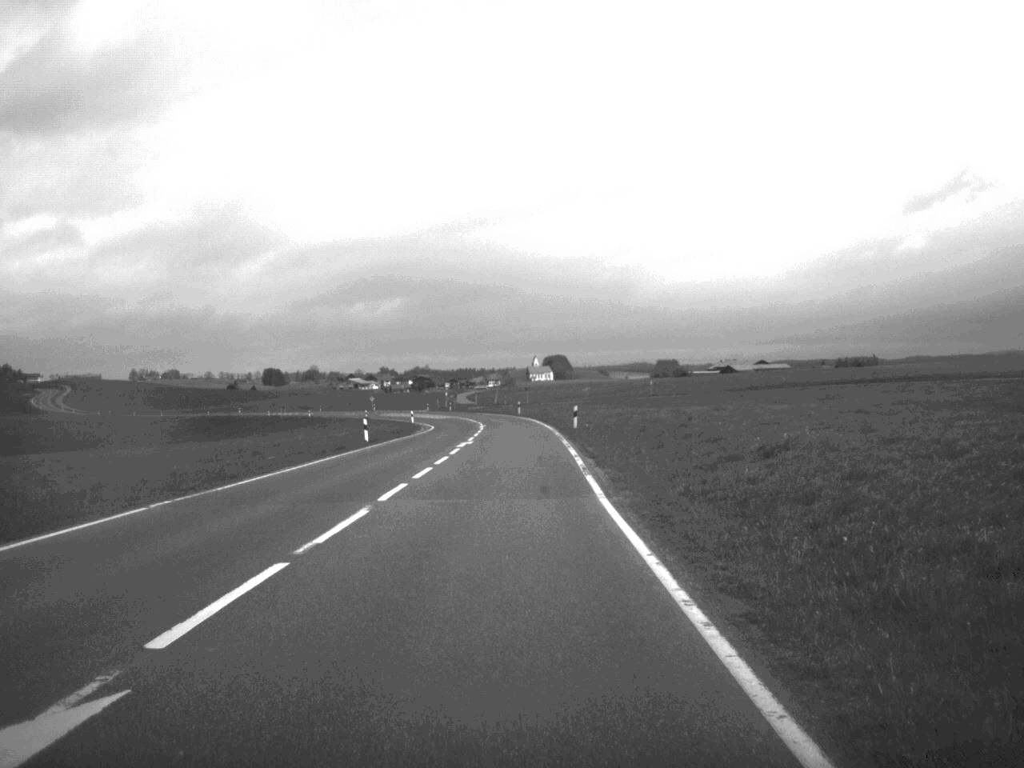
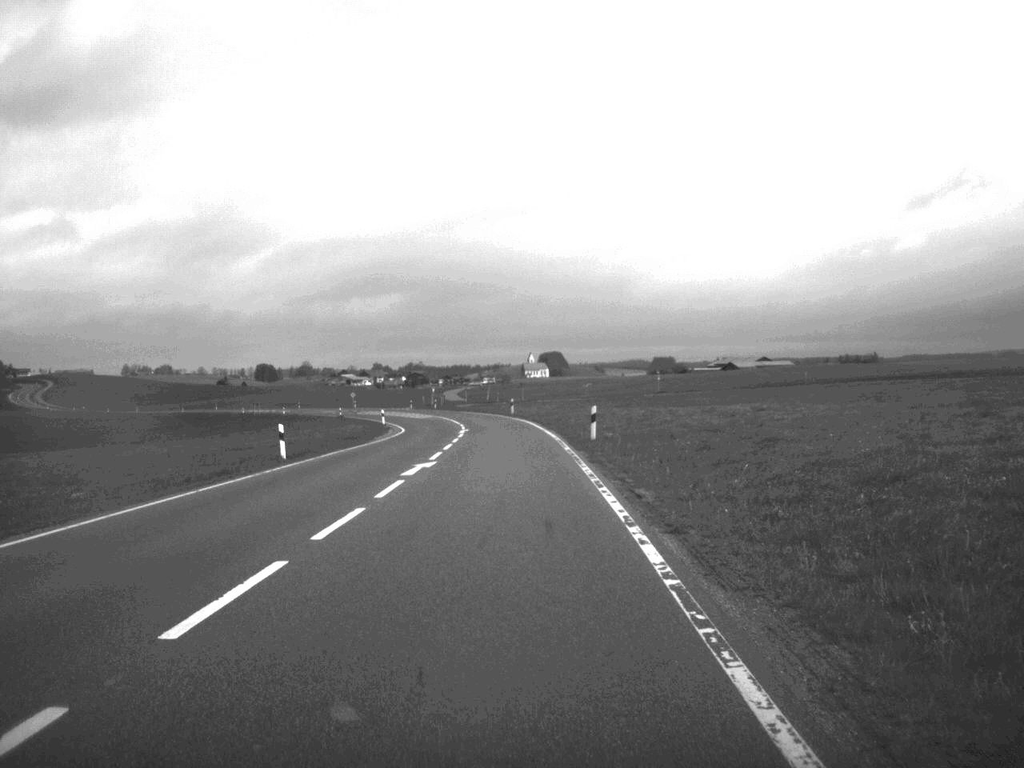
(0.0, +17.5) m; 0°
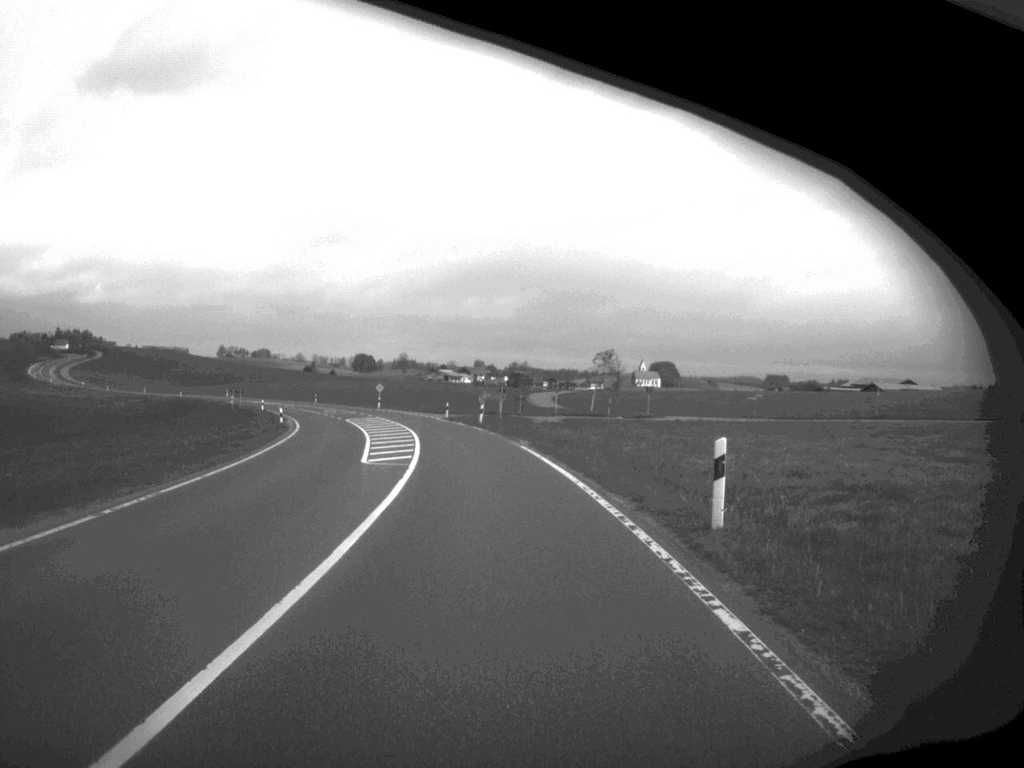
(-2.0, +70.7) m; -5°
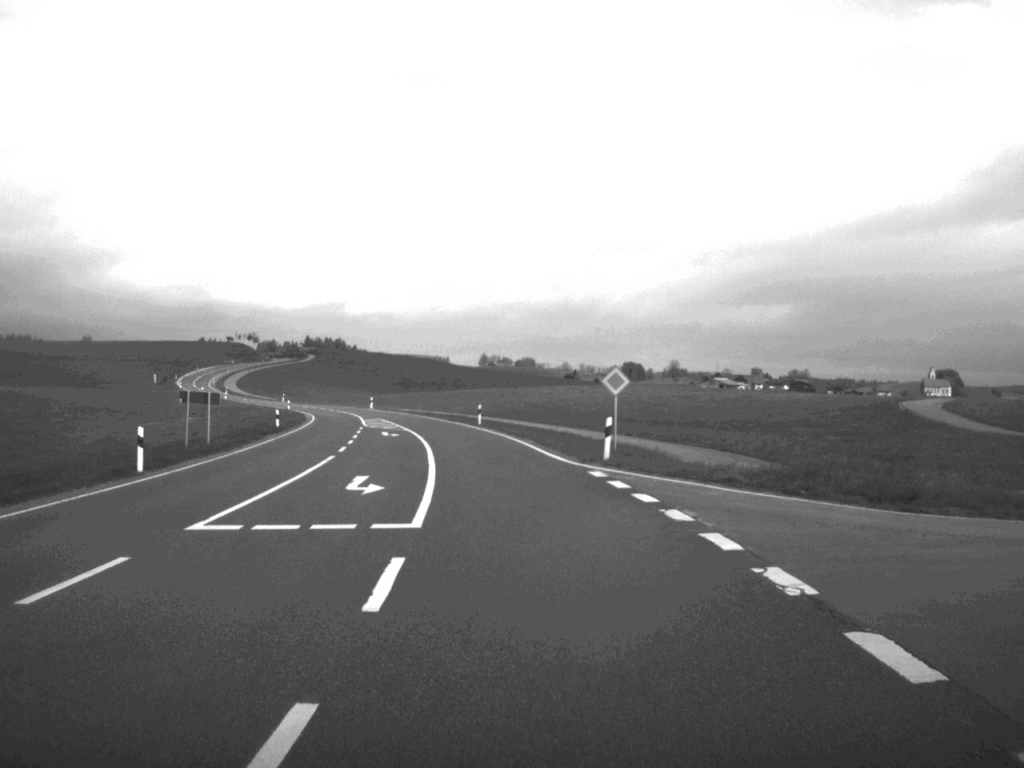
(-9.1, +87.1) m; -12°
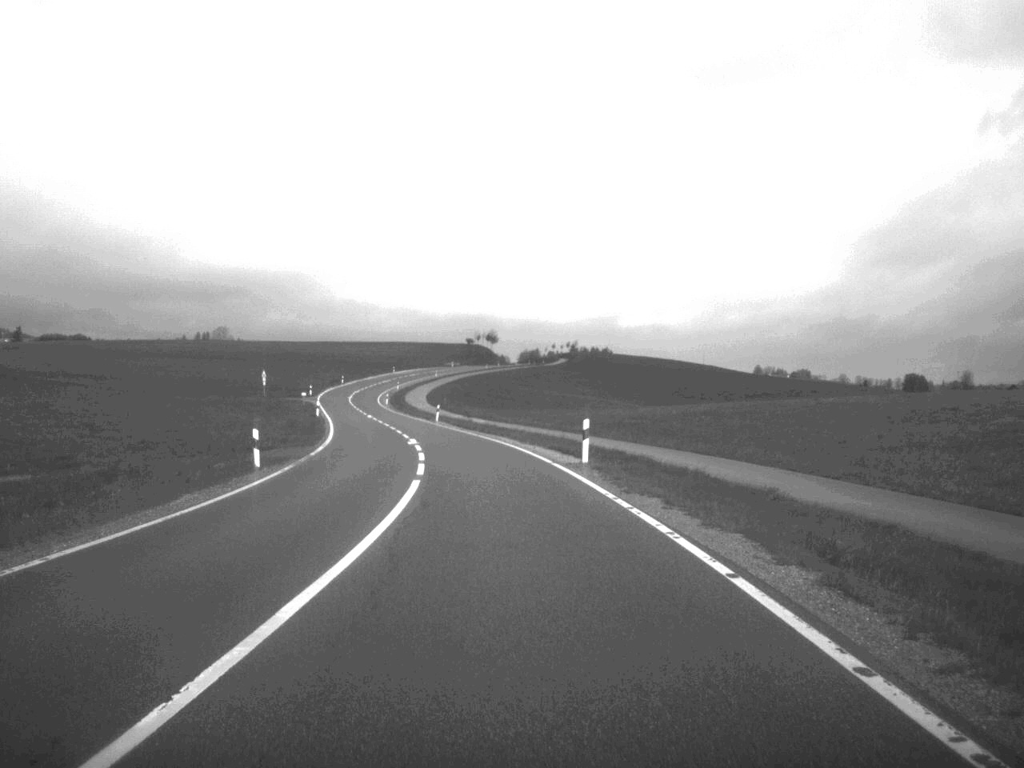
(-9.2, +86.1) m; -12°
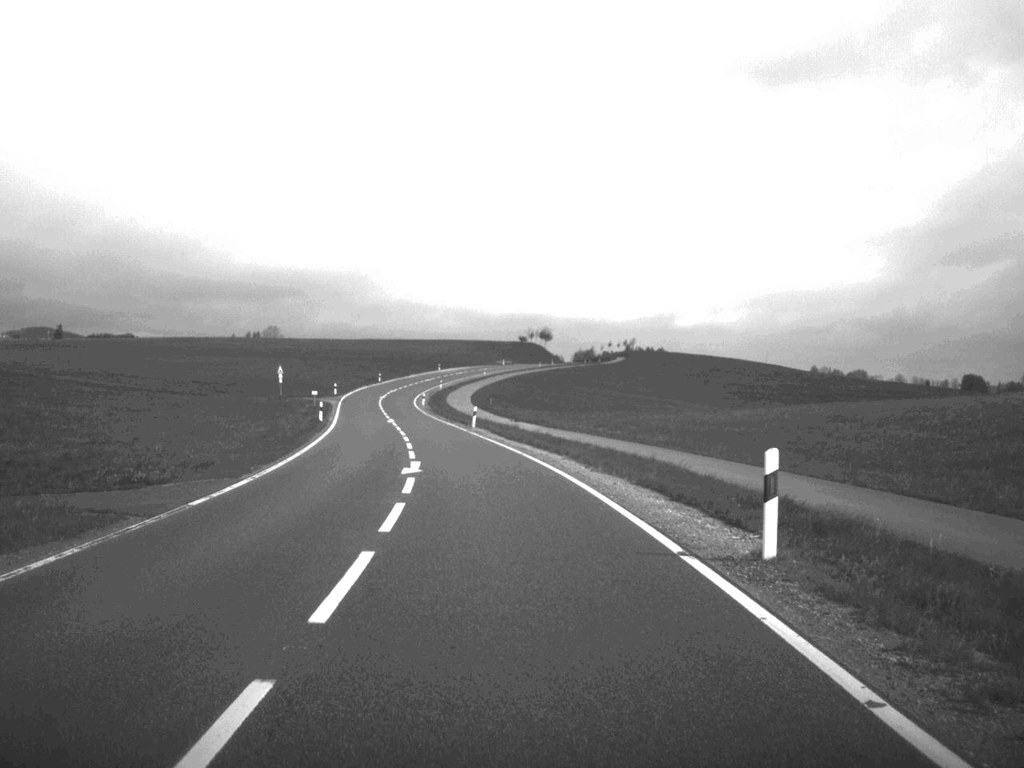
(-0.4, +17.7) m; -2°
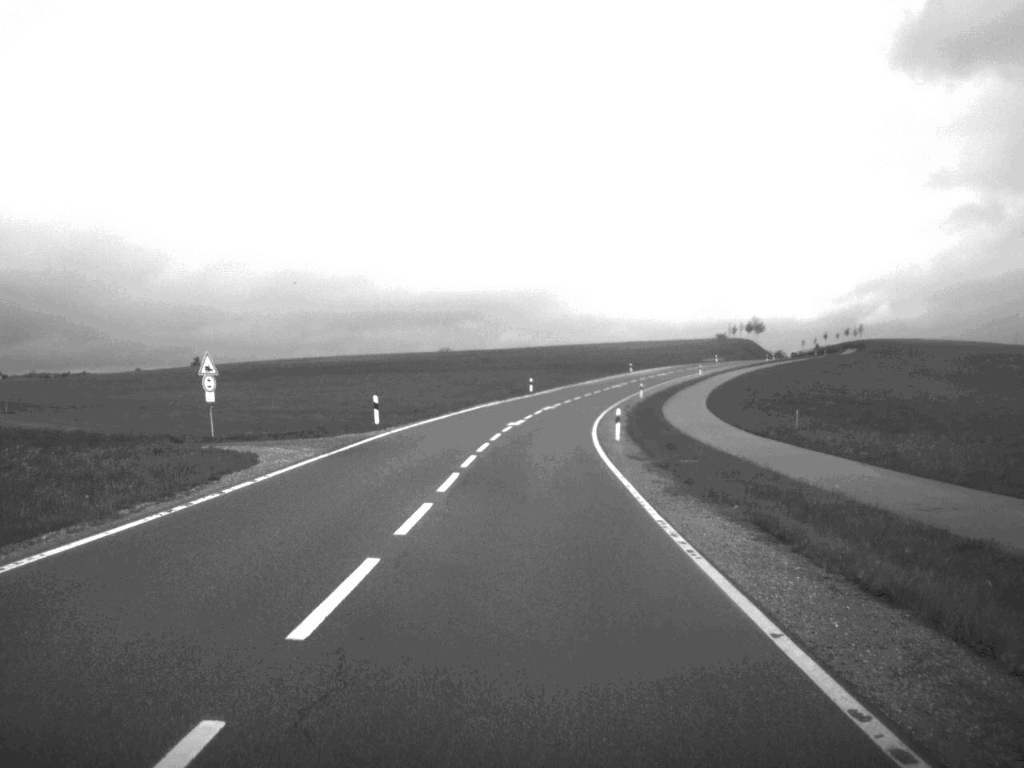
(-6.2, +71.8) m; -8°
